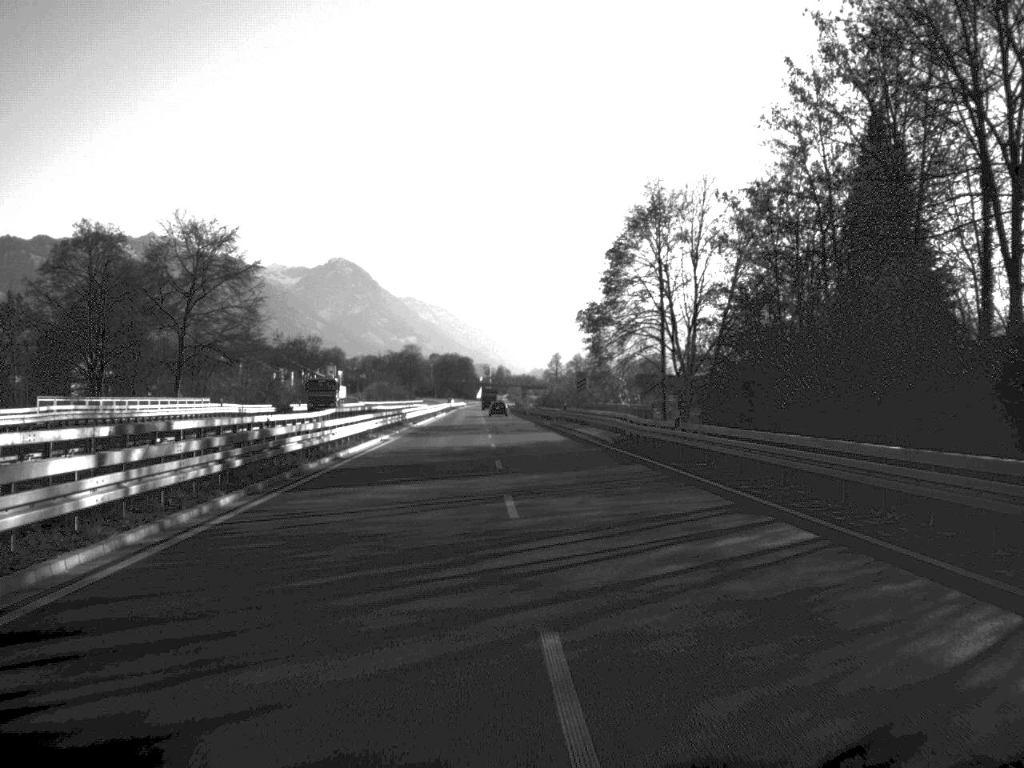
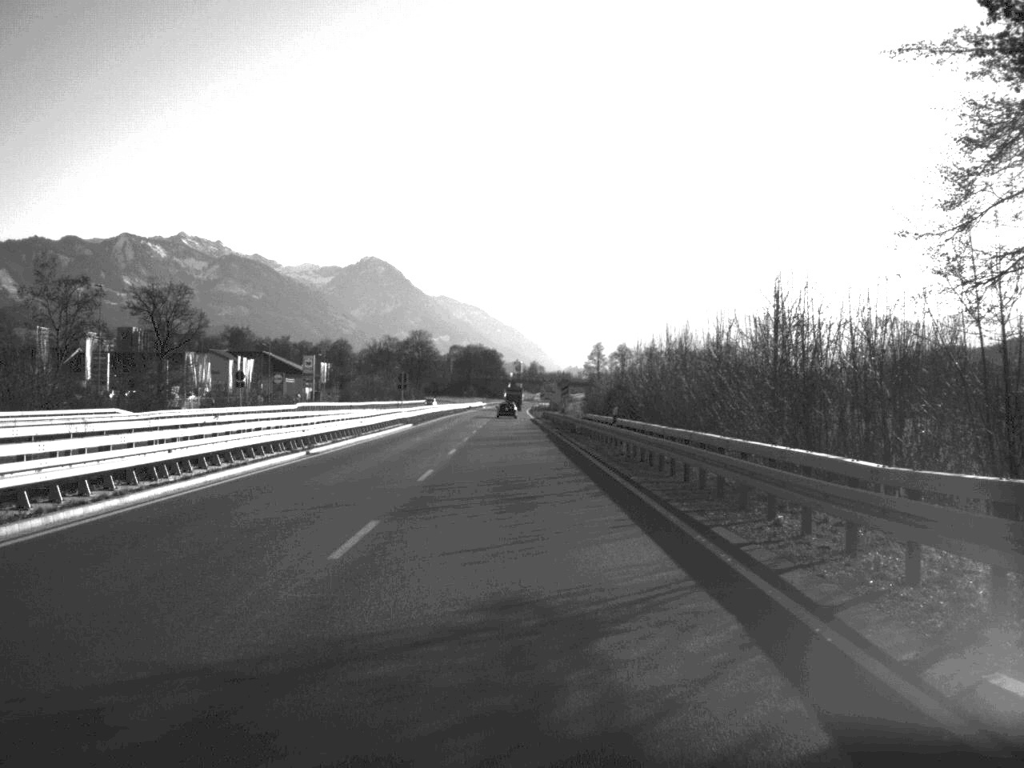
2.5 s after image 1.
(-0.7, +76.0) m; -2°
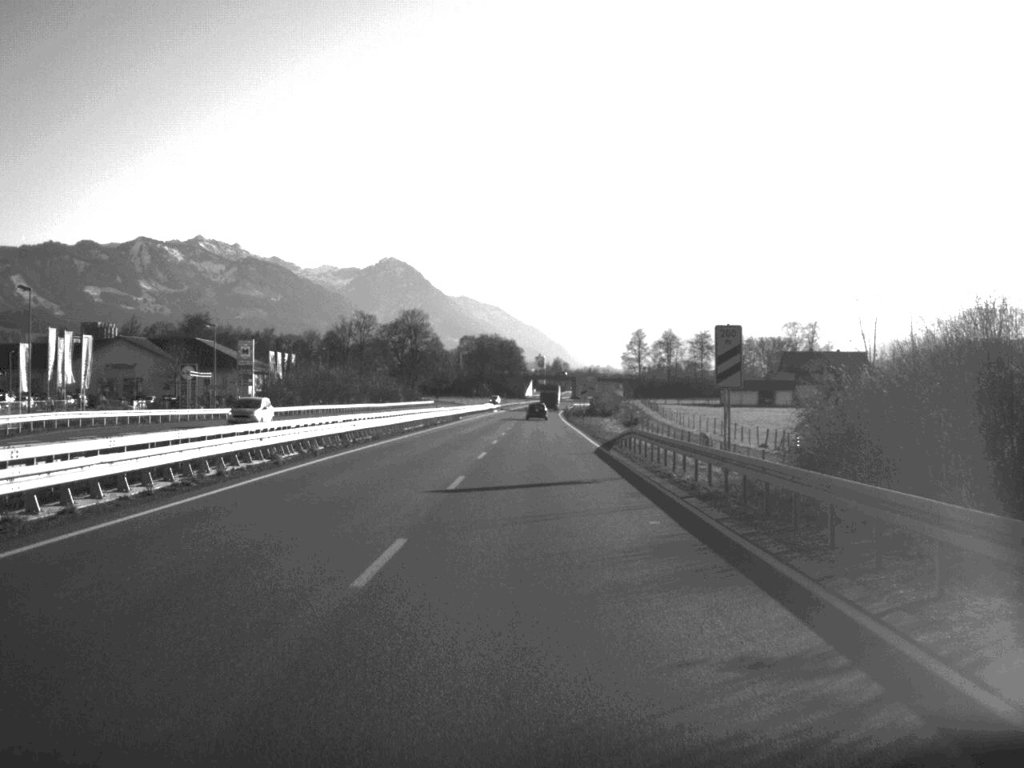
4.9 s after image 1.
(-1.1, +73.8) m; -1°
